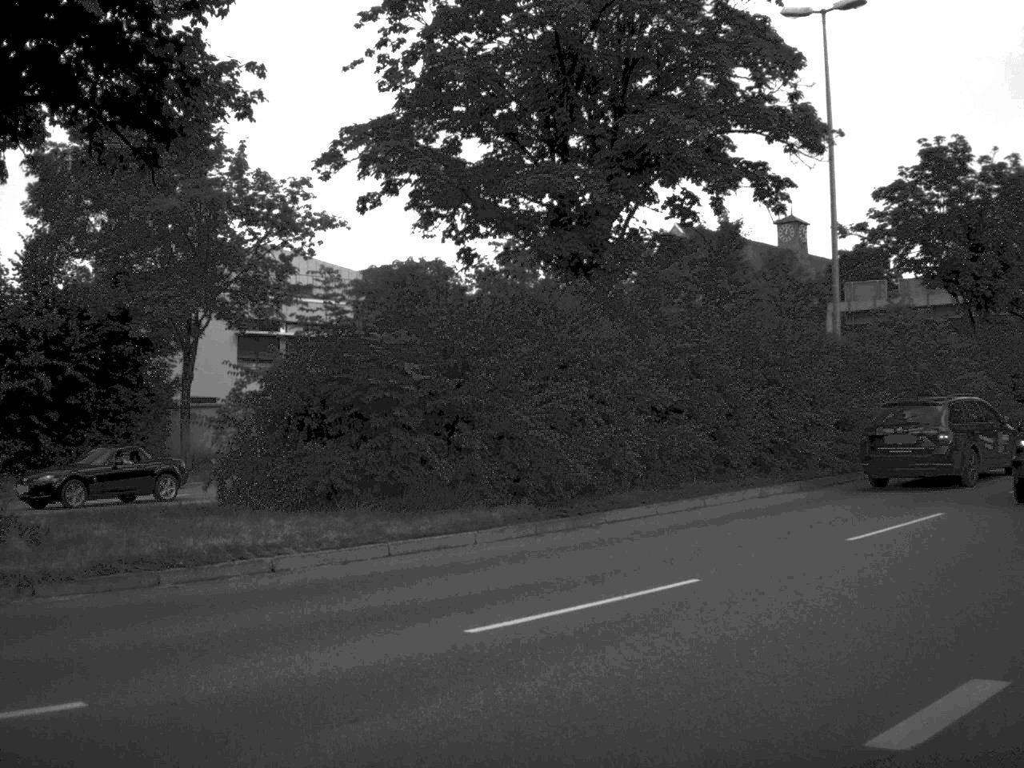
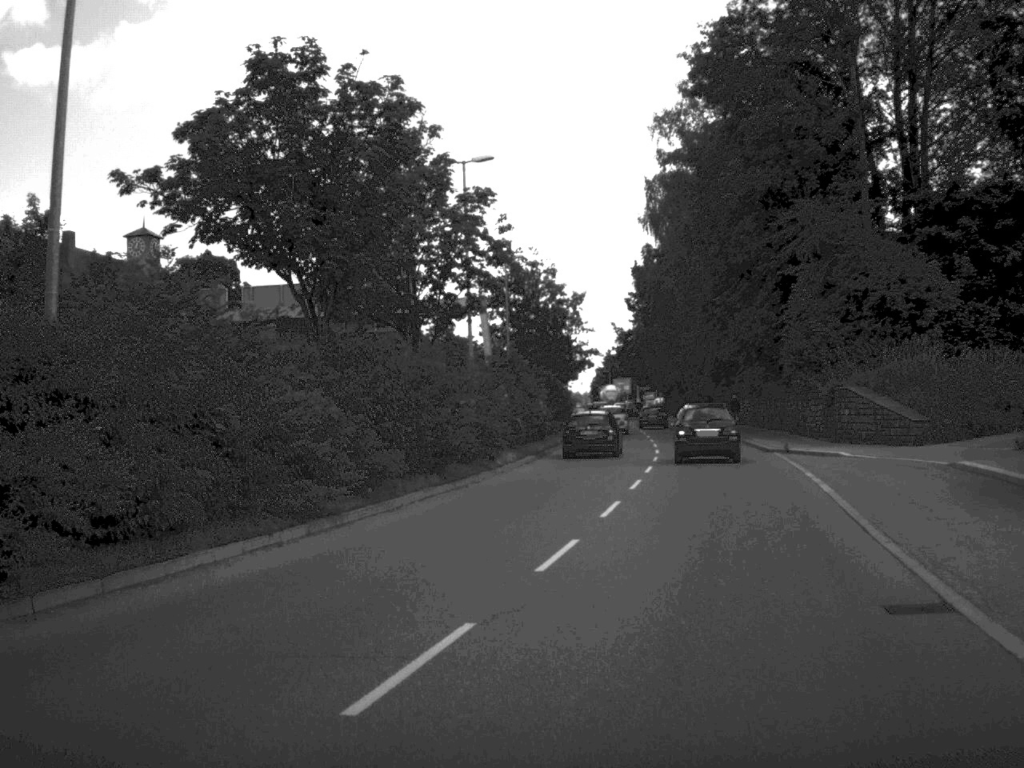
(+4.0, +11.9) m; +28°
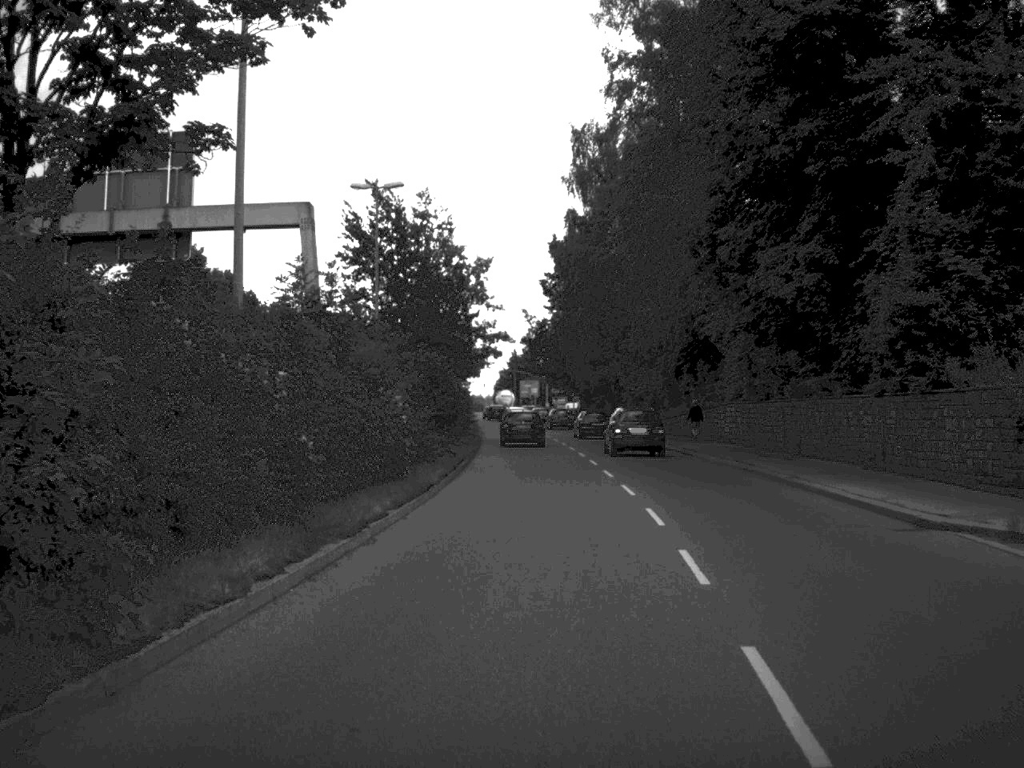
(+1.0, +24.5) m; +4°
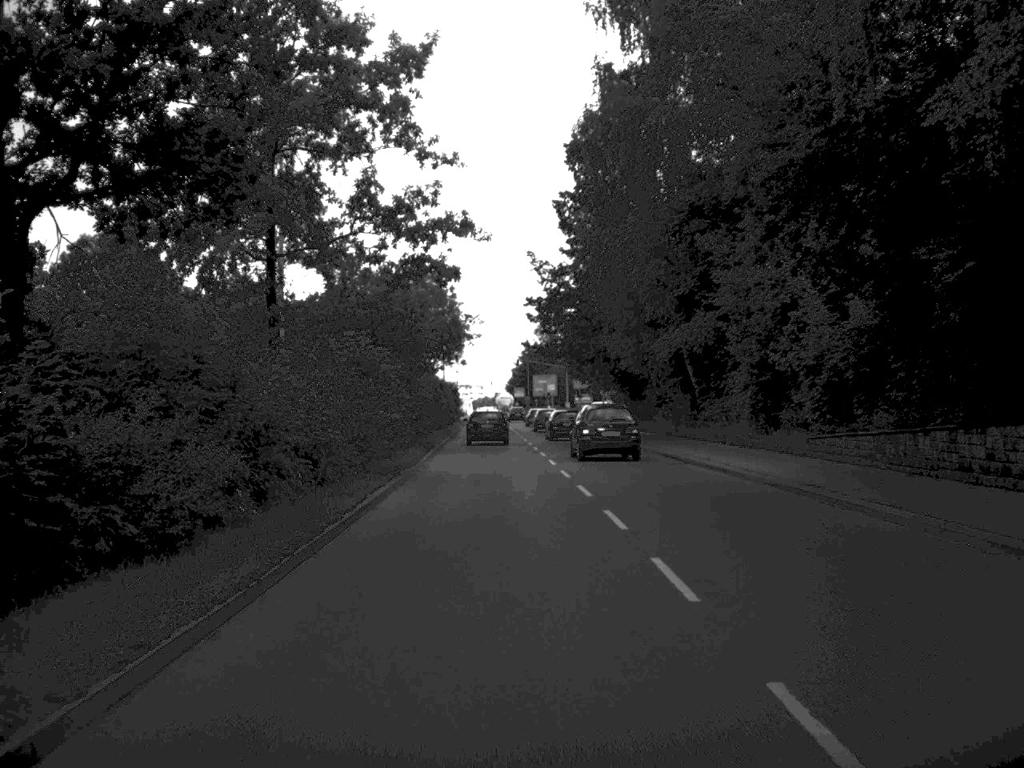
(+0.3, +42.7) m; -1°
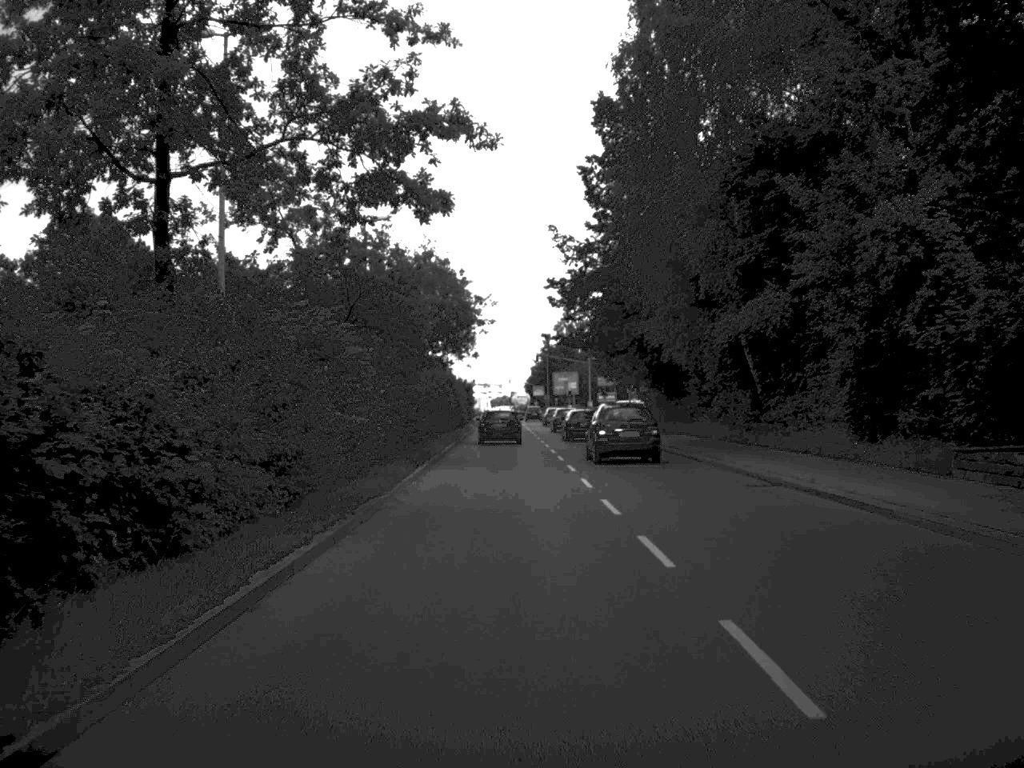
(-0.1, +9.8) m; -1°
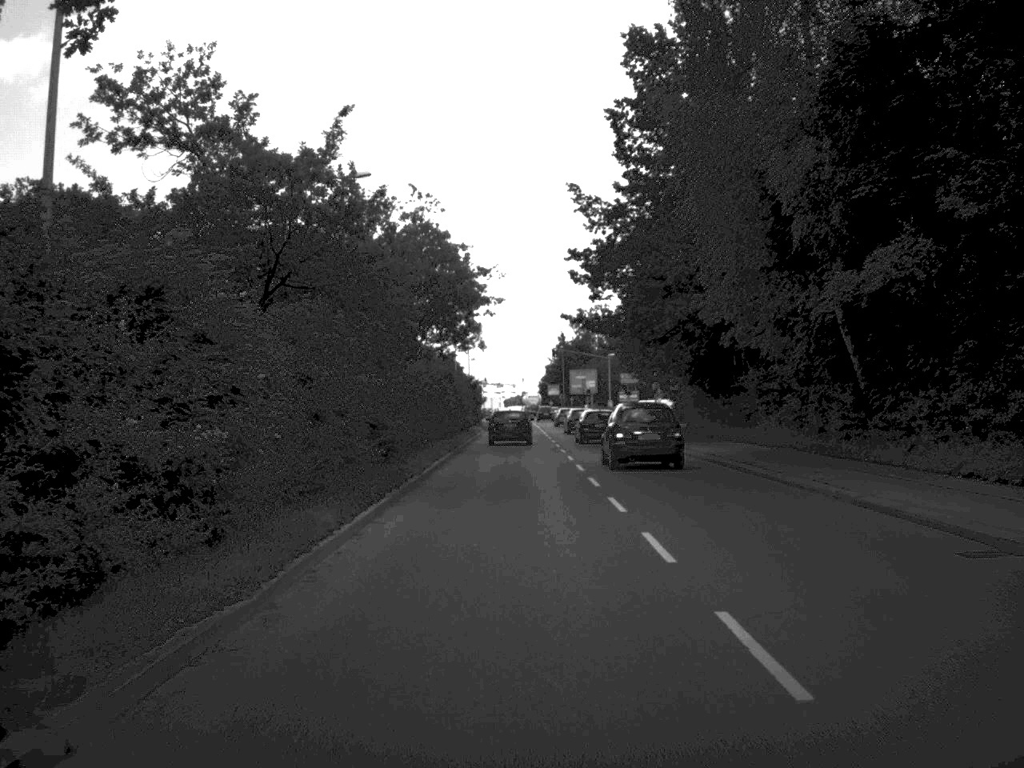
(-0.1, +11.4) m; -1°
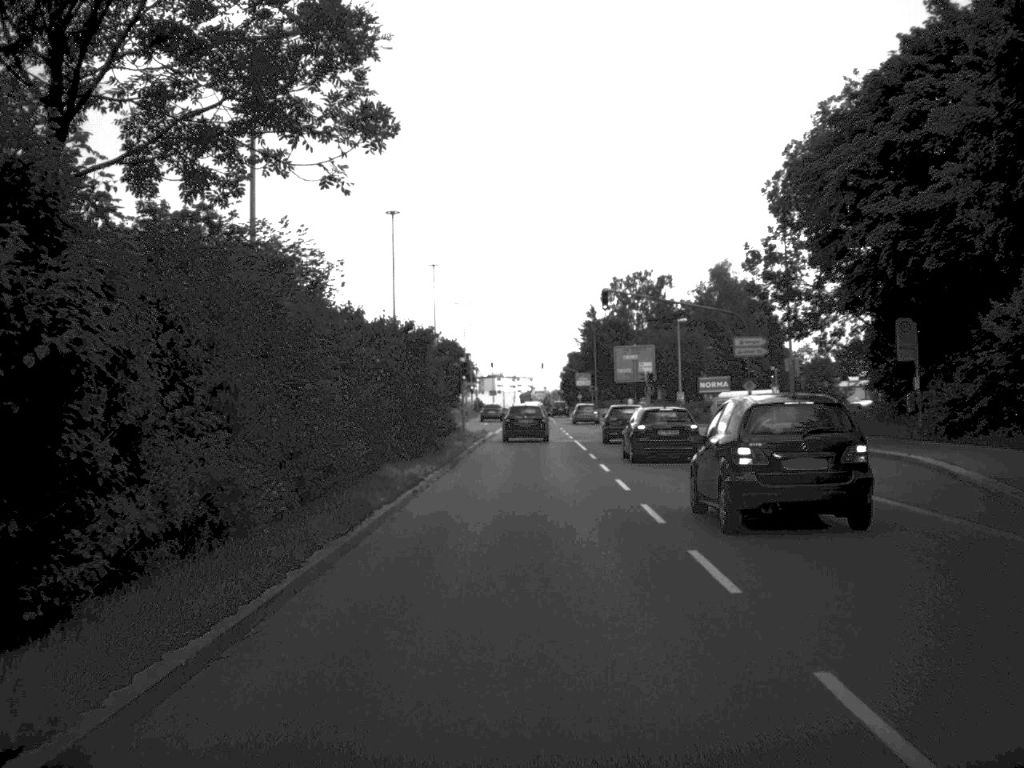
(-0.5, +49.6) m; -1°
